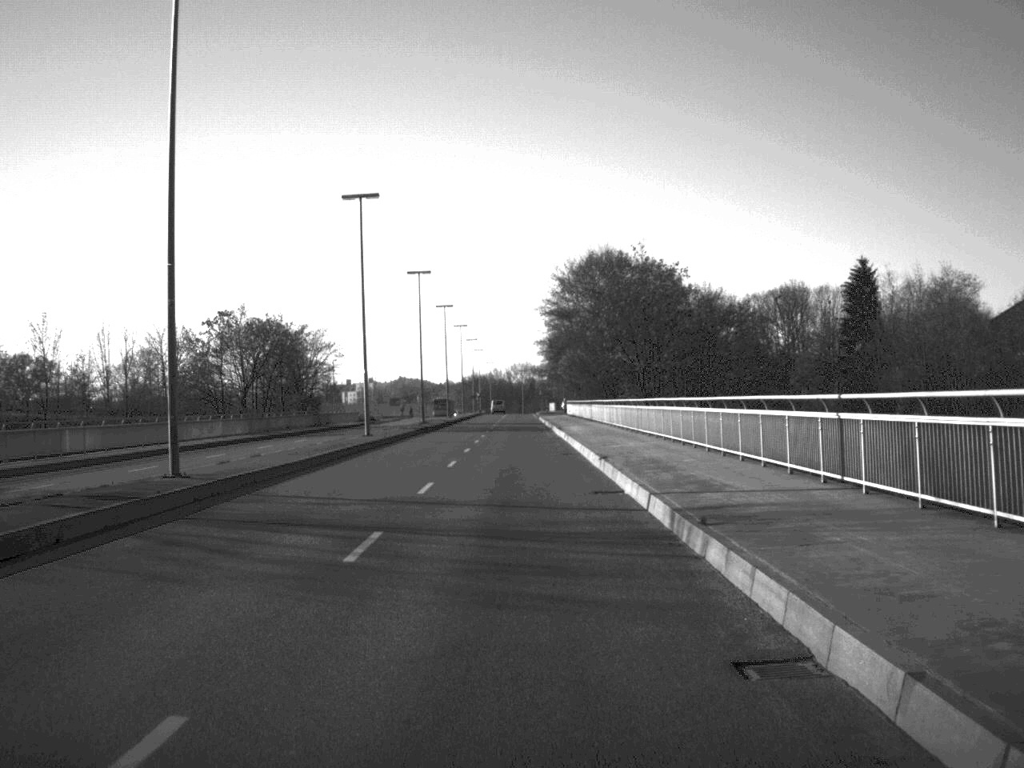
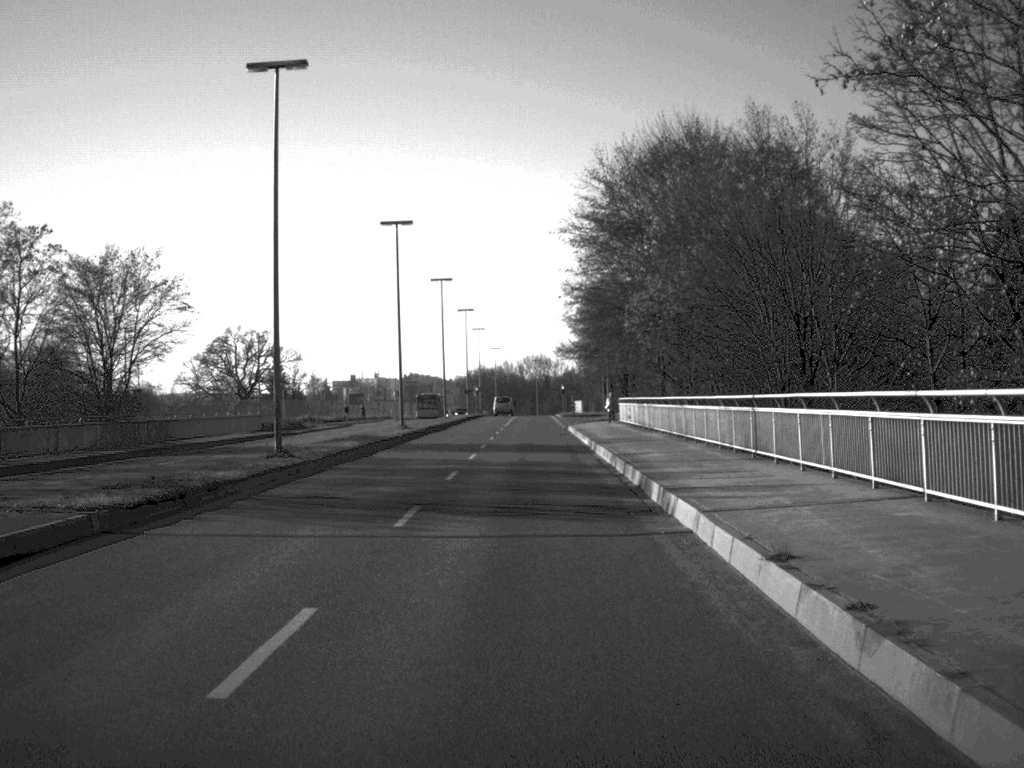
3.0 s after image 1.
(-0.4, +51.8) m; -1°
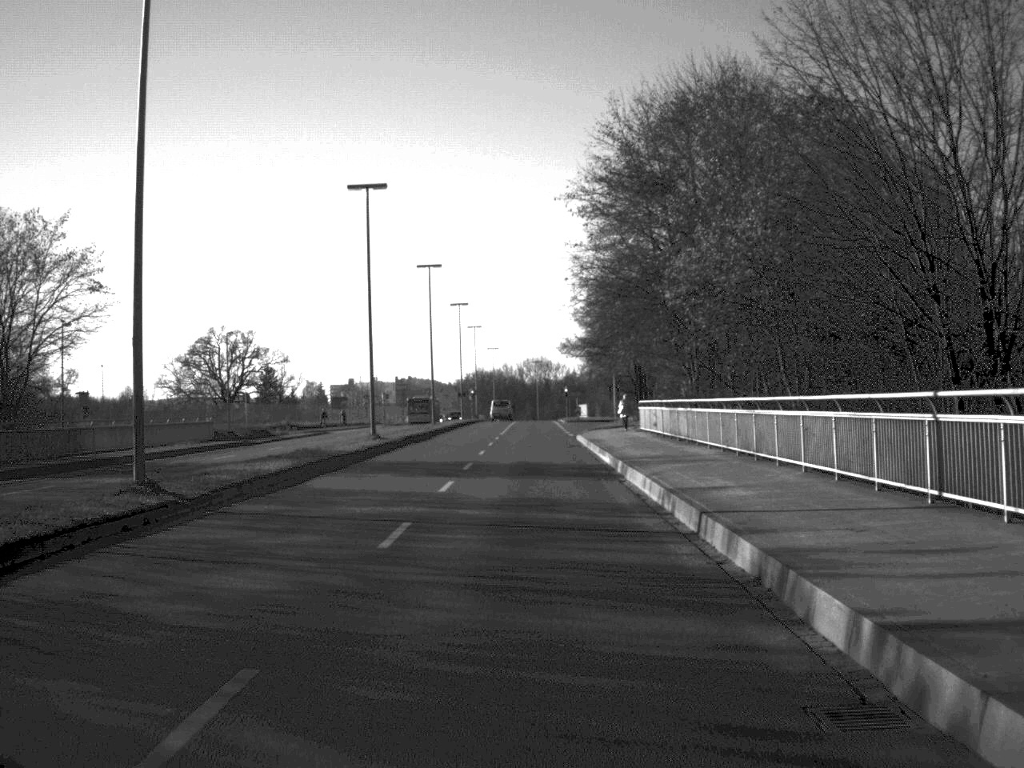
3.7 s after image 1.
(0.0, +11.4) m; 0°
